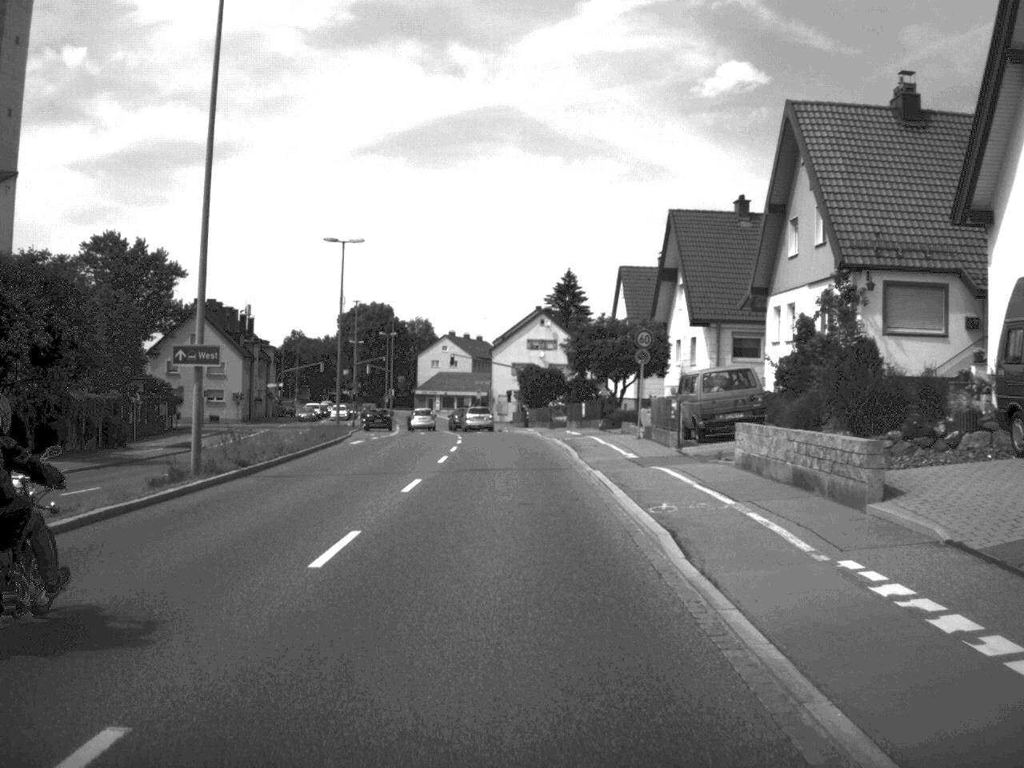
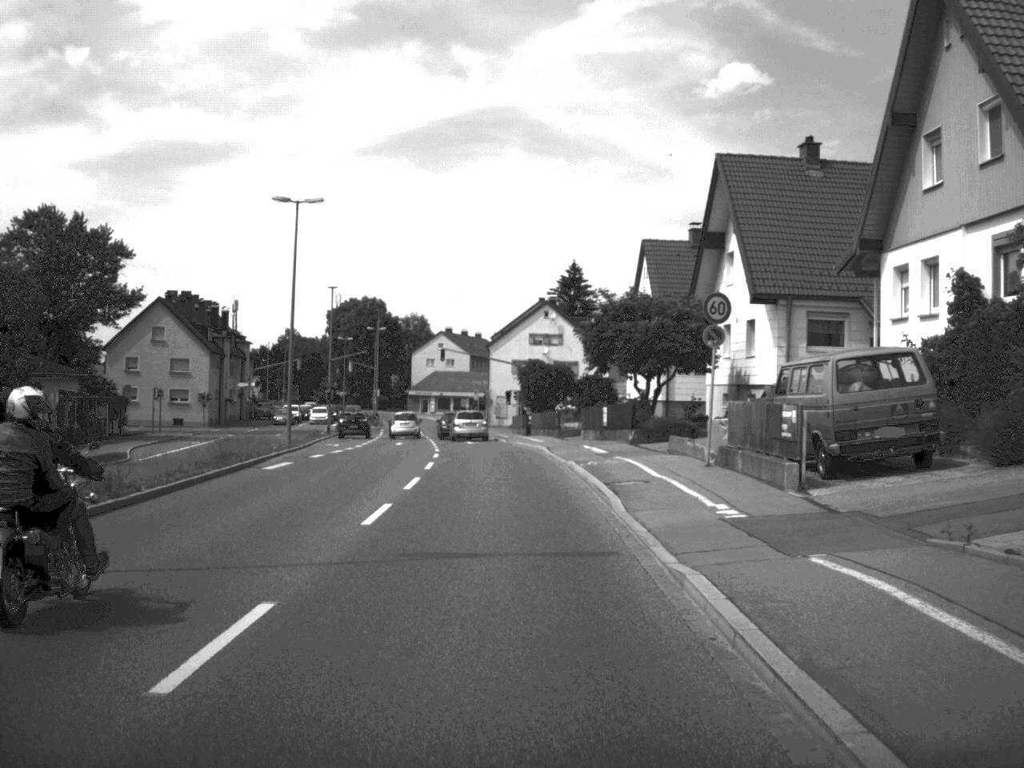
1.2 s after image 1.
(0.0, +13.8) m; 0°
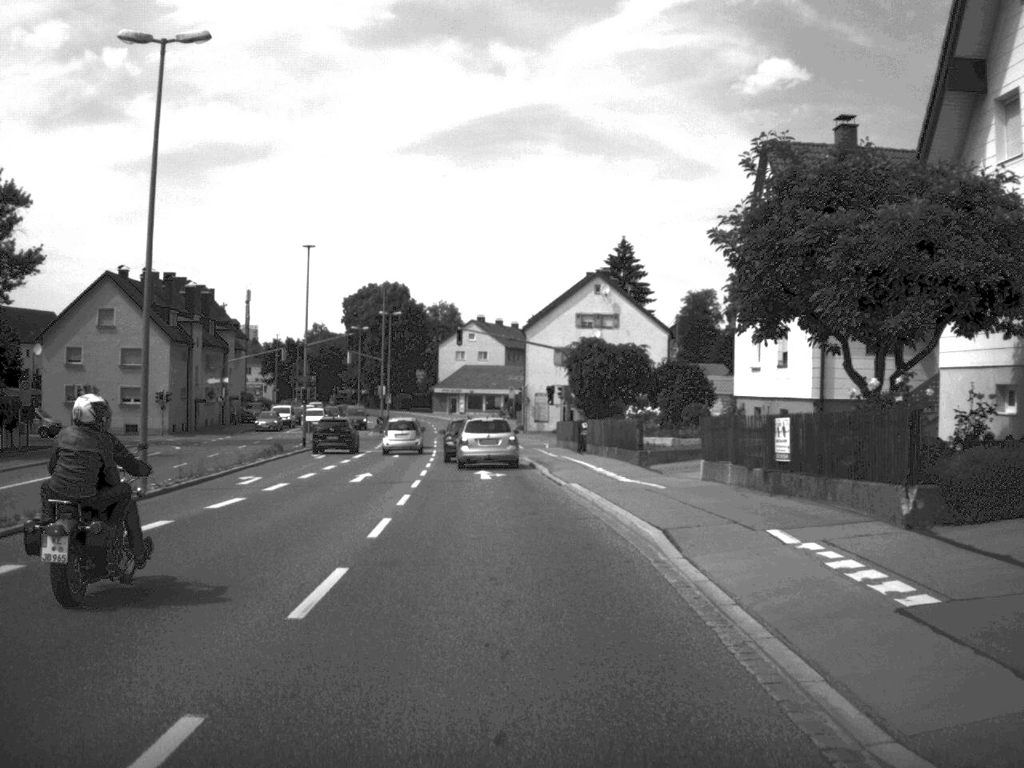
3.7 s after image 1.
(-0.4, +24.0) m; -2°
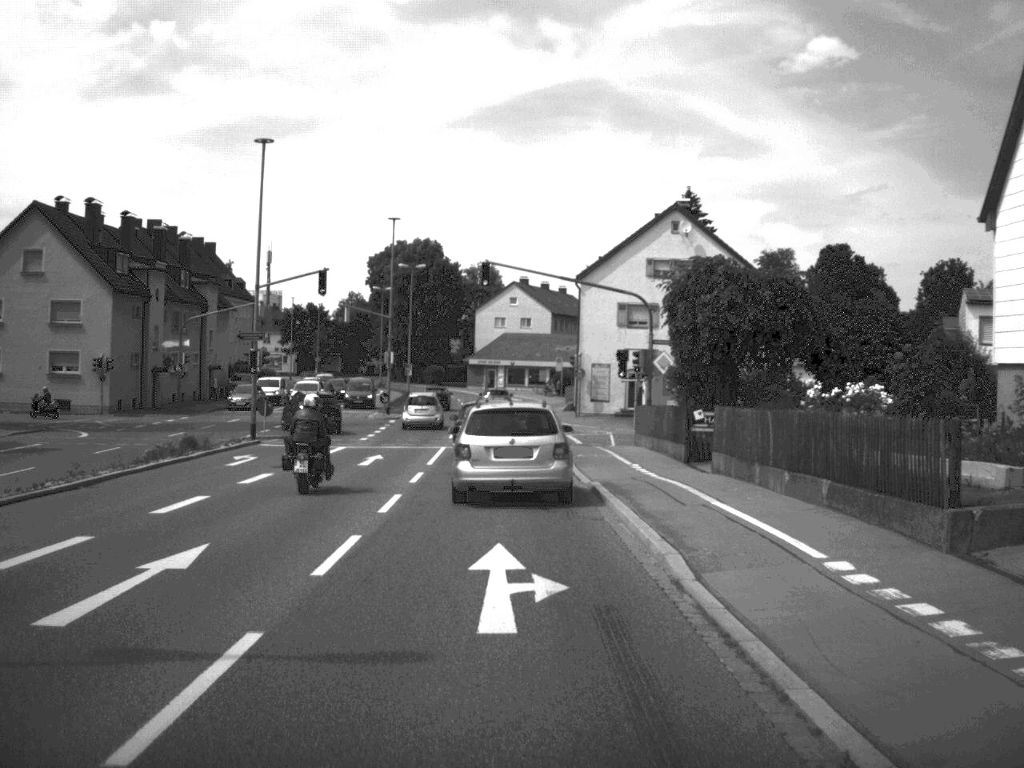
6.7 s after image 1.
(-0.4, +21.3) m; -2°
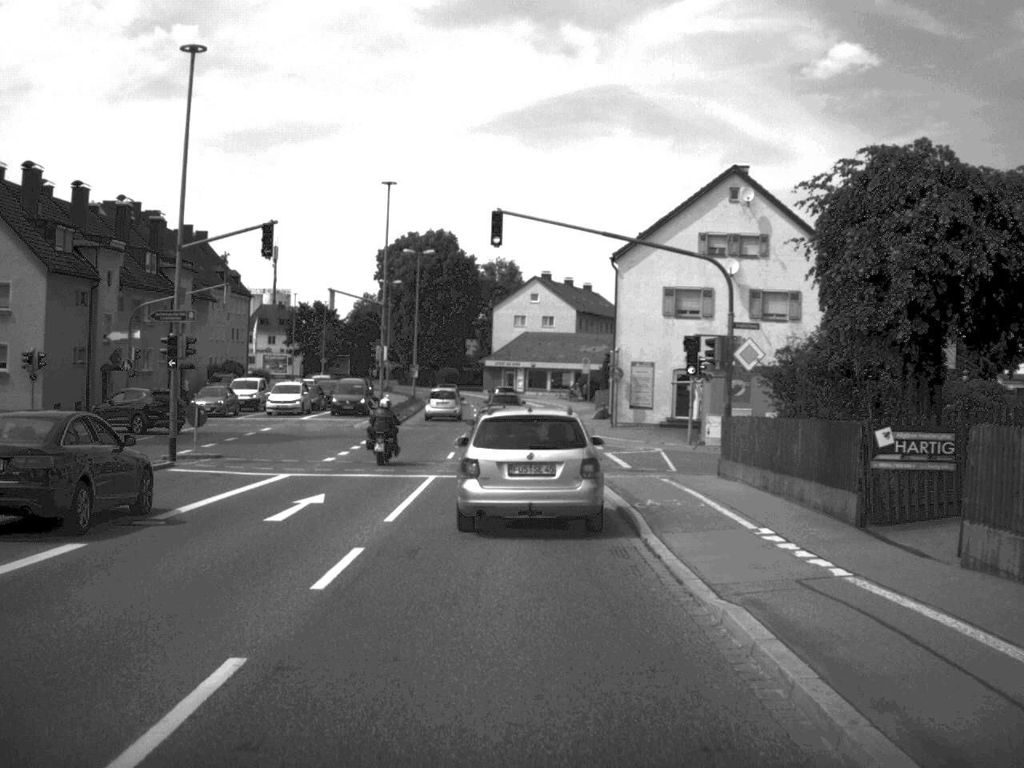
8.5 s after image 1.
(-0.1, +12.5) m; -1°
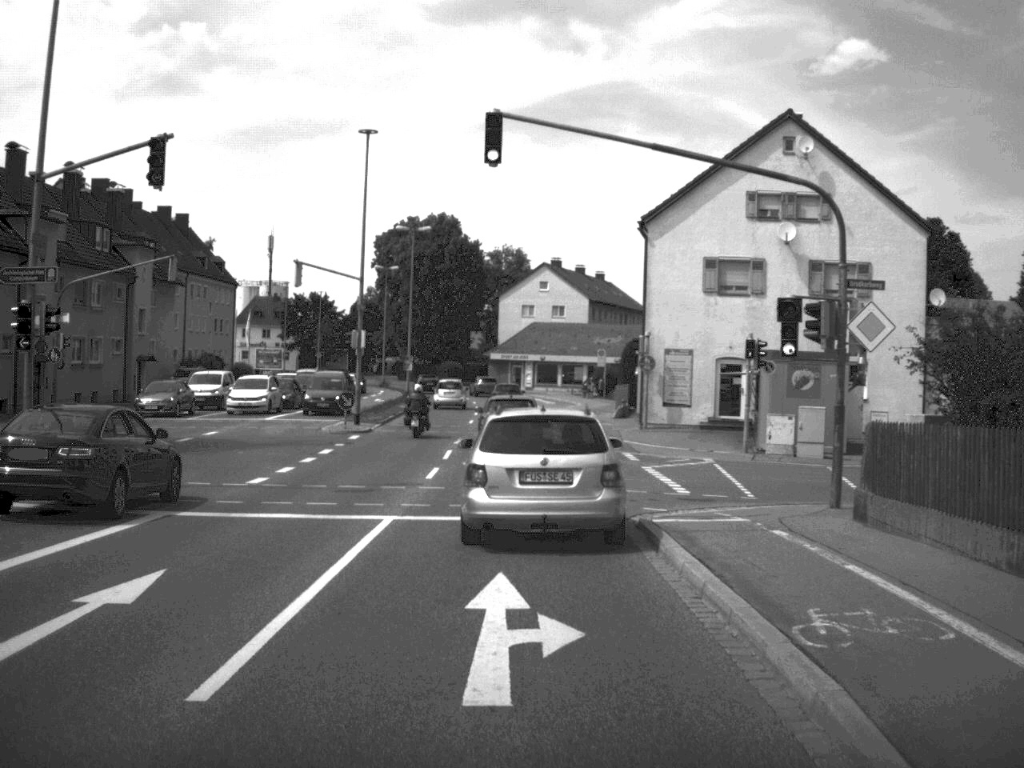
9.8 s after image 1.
(0.0, +10.0) m; 0°
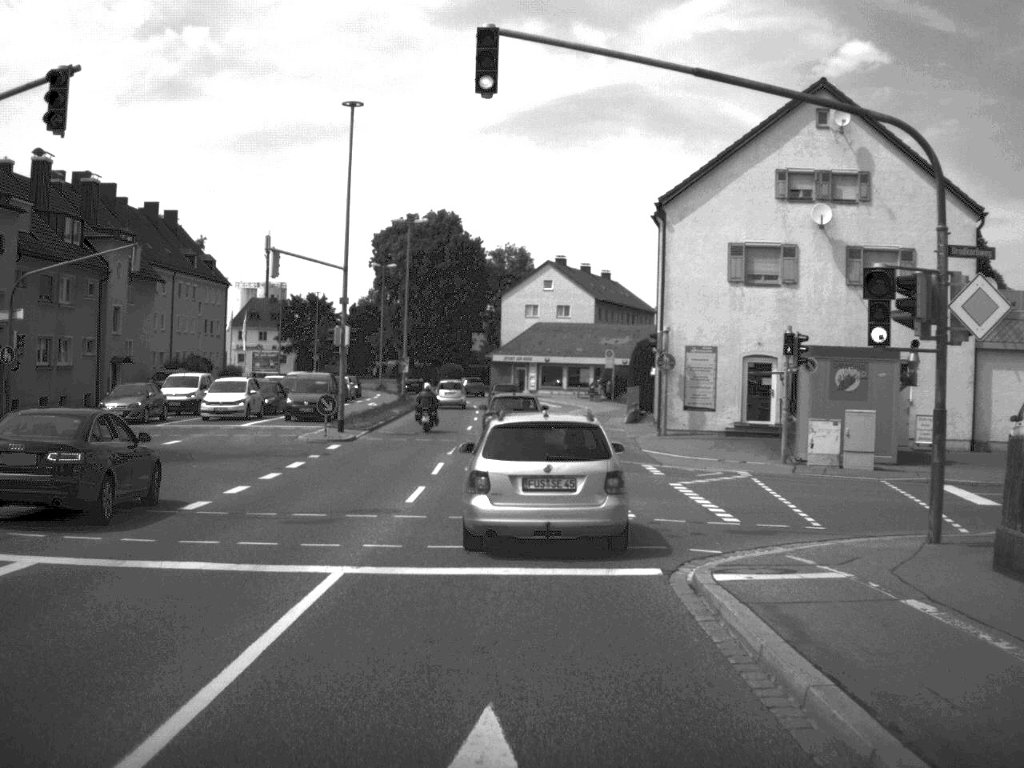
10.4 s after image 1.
(0.0, +4.8) m; 0°
